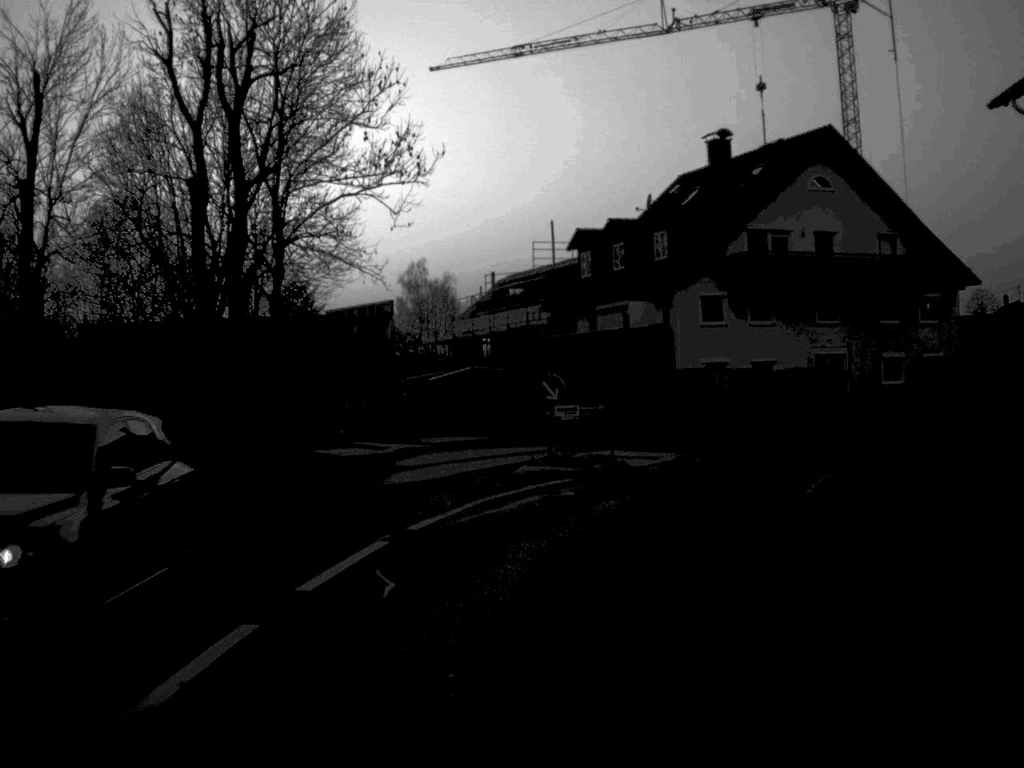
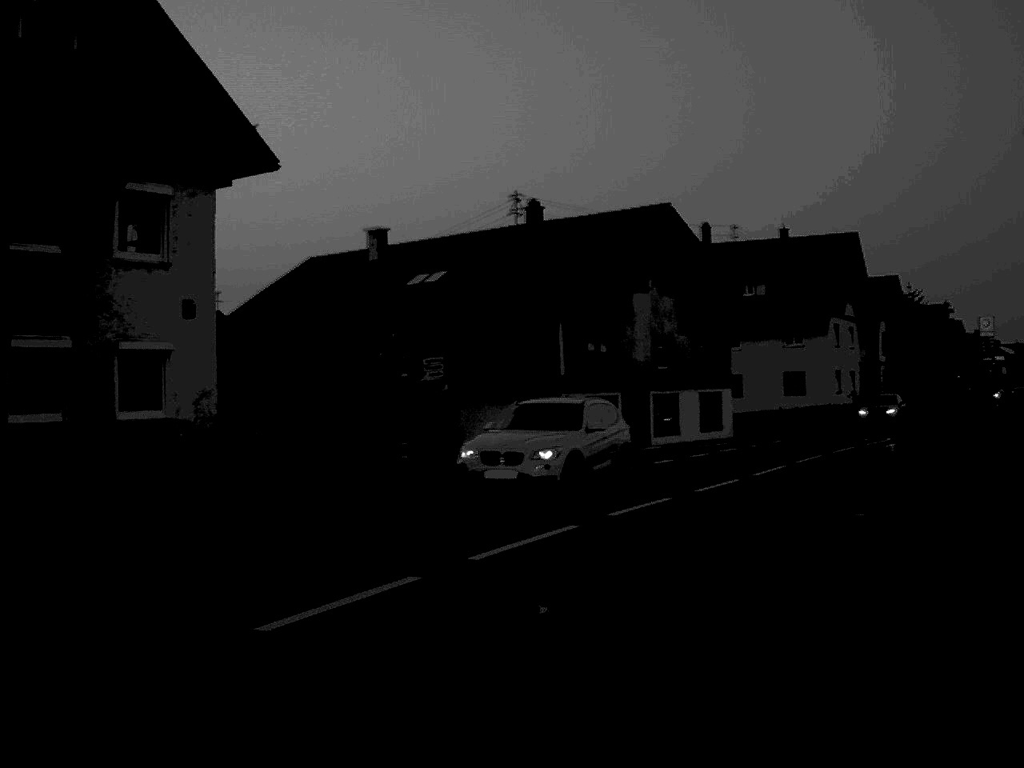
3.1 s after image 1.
(+9.1, +33.2) m; +39°
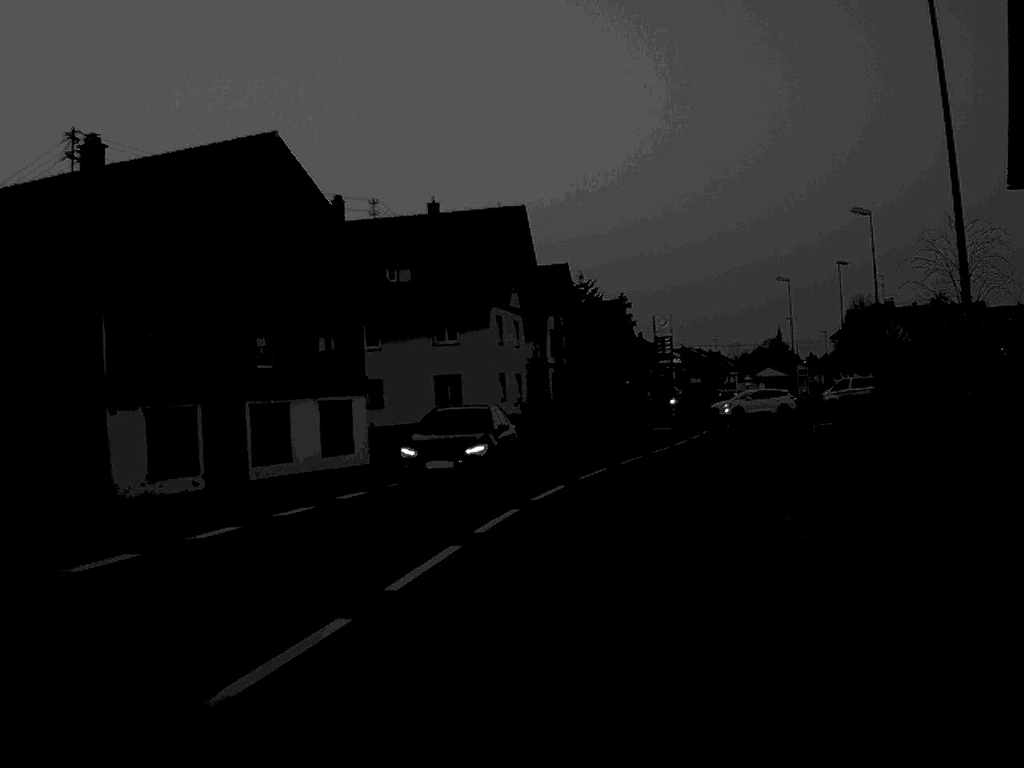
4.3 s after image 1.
(+2.2, +14.5) m; +15°
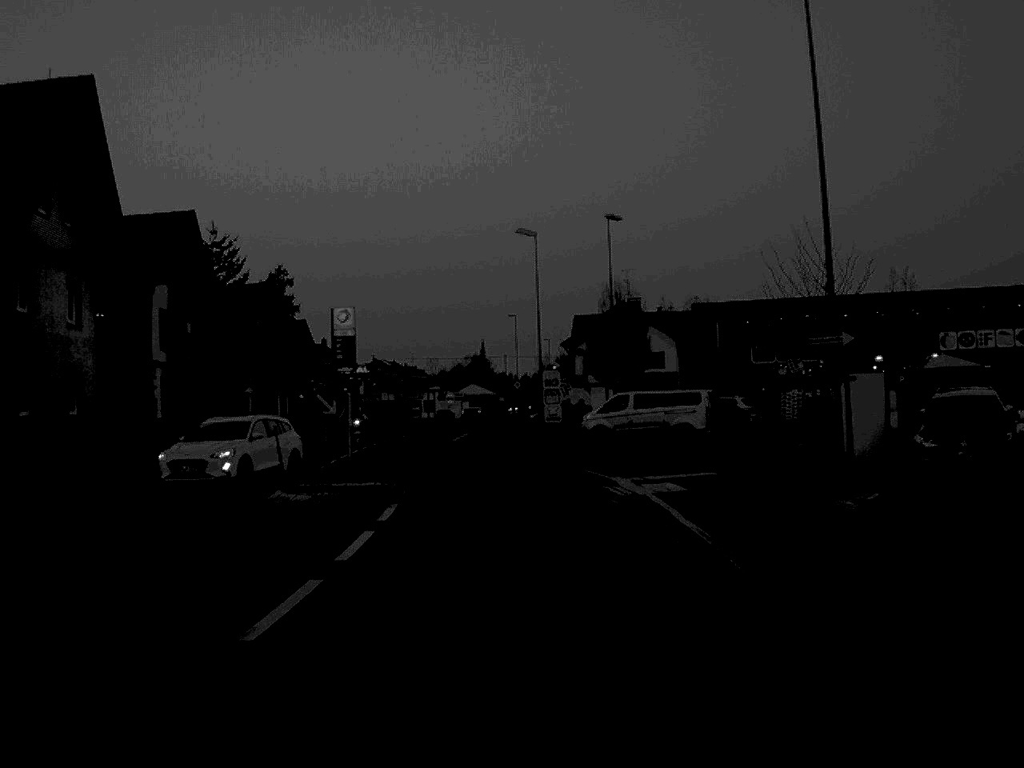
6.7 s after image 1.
(+3.8, +28.4) m; +14°
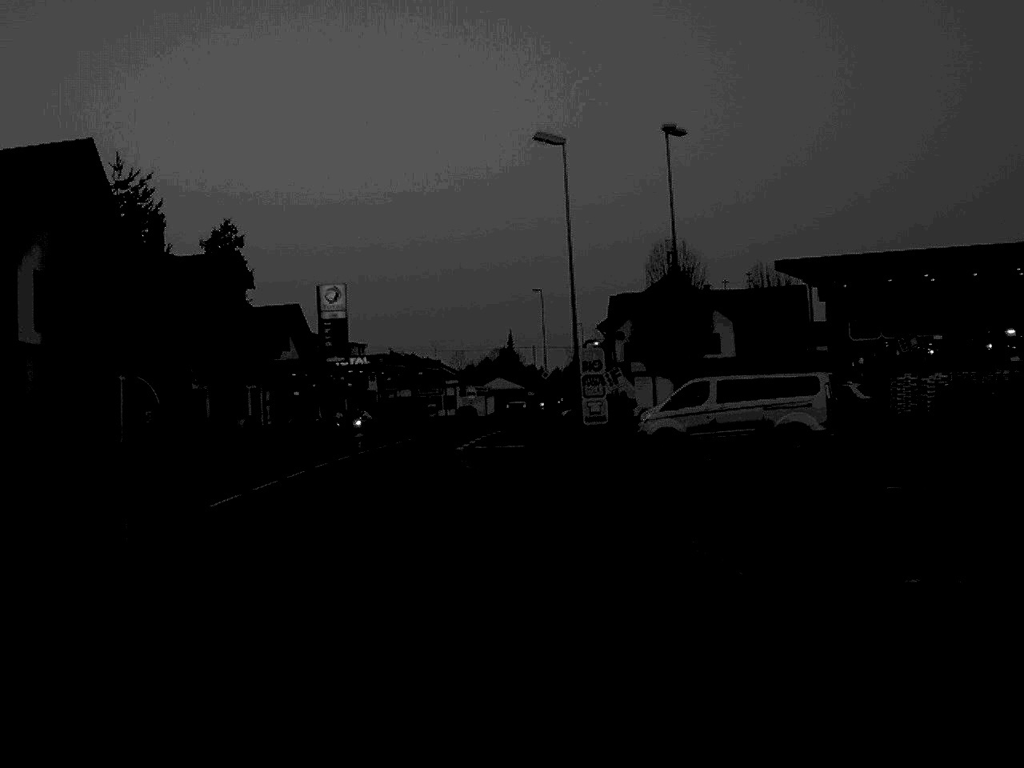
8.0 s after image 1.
(0.0, +15.8) m; -2°
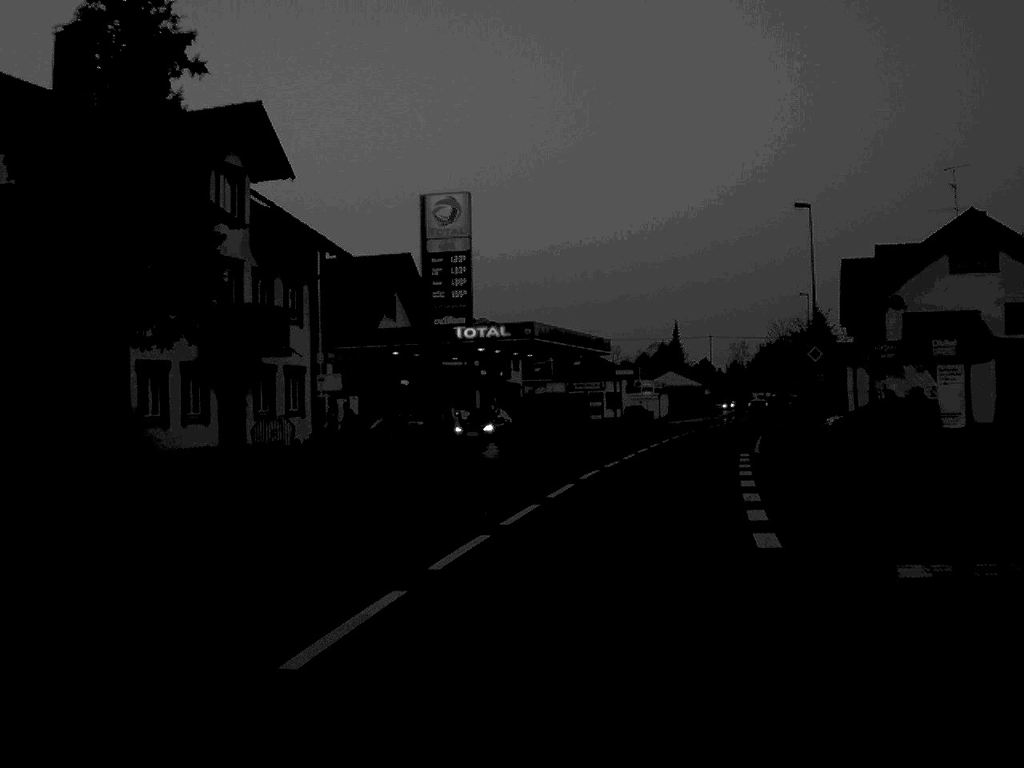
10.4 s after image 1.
(-3.1, +30.1) m; -6°
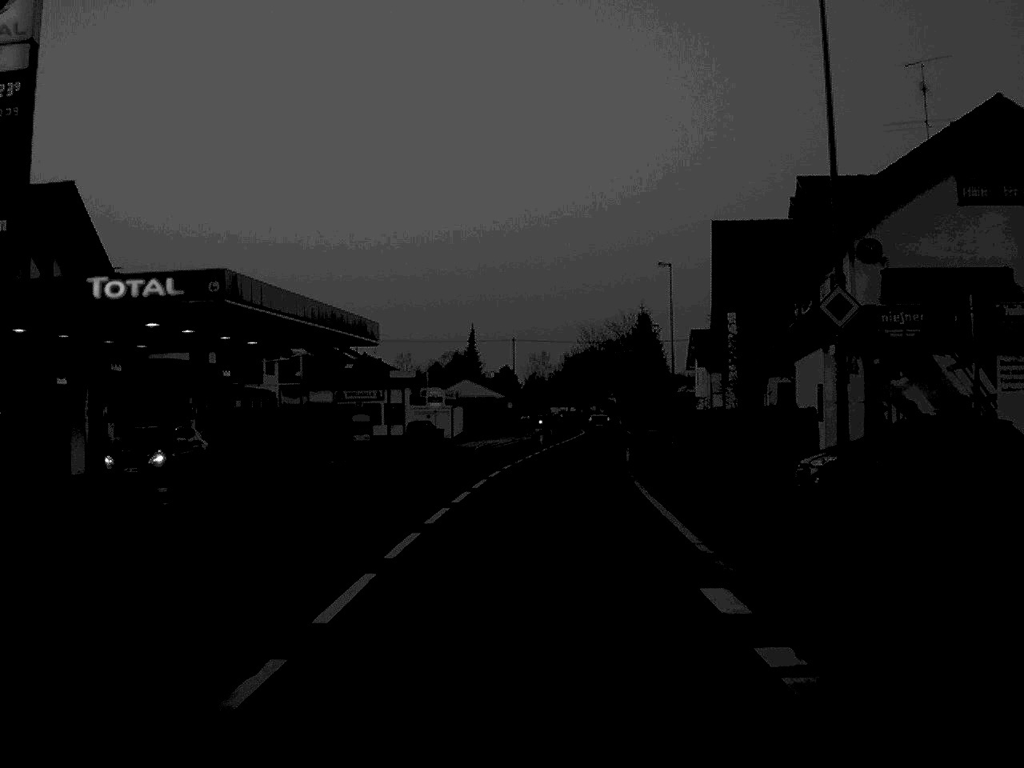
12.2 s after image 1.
(+2.3, +24.1) m; +9°
